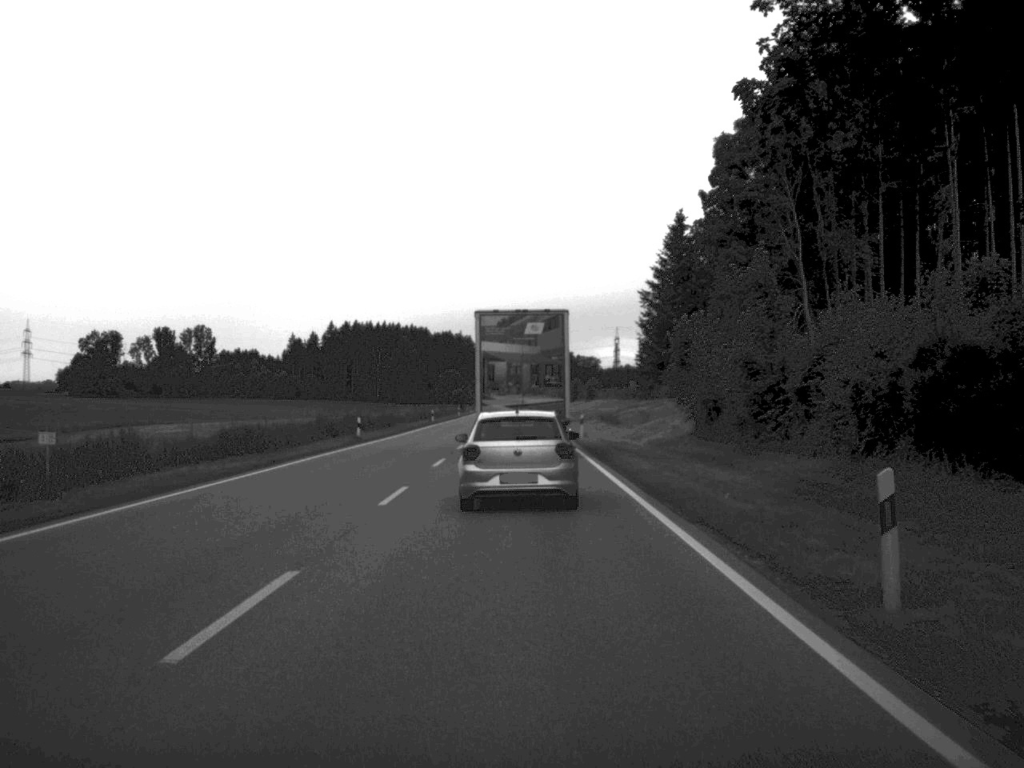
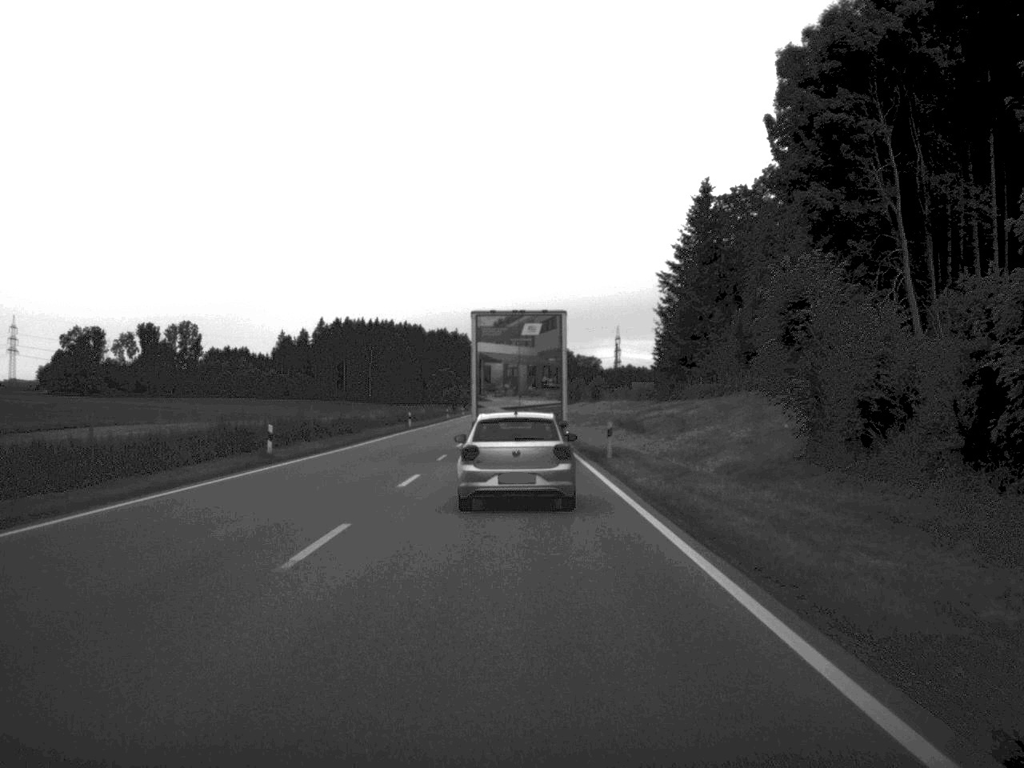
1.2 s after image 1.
(0.0, +19.3) m; 0°
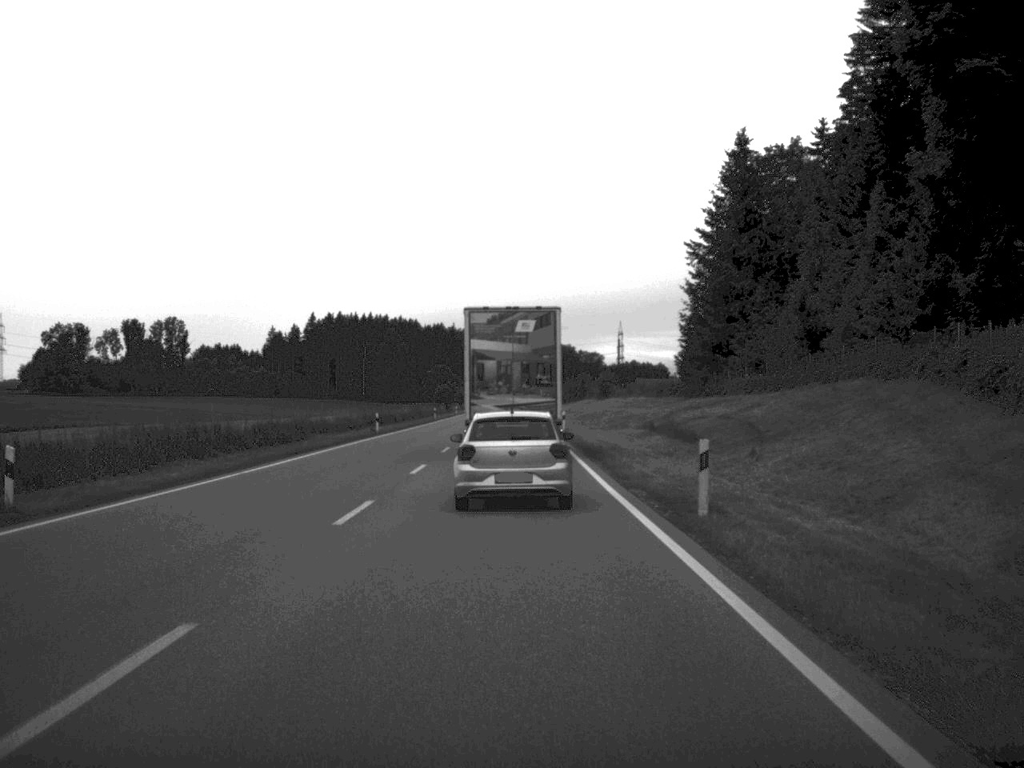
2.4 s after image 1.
(0.0, +19.2) m; 0°
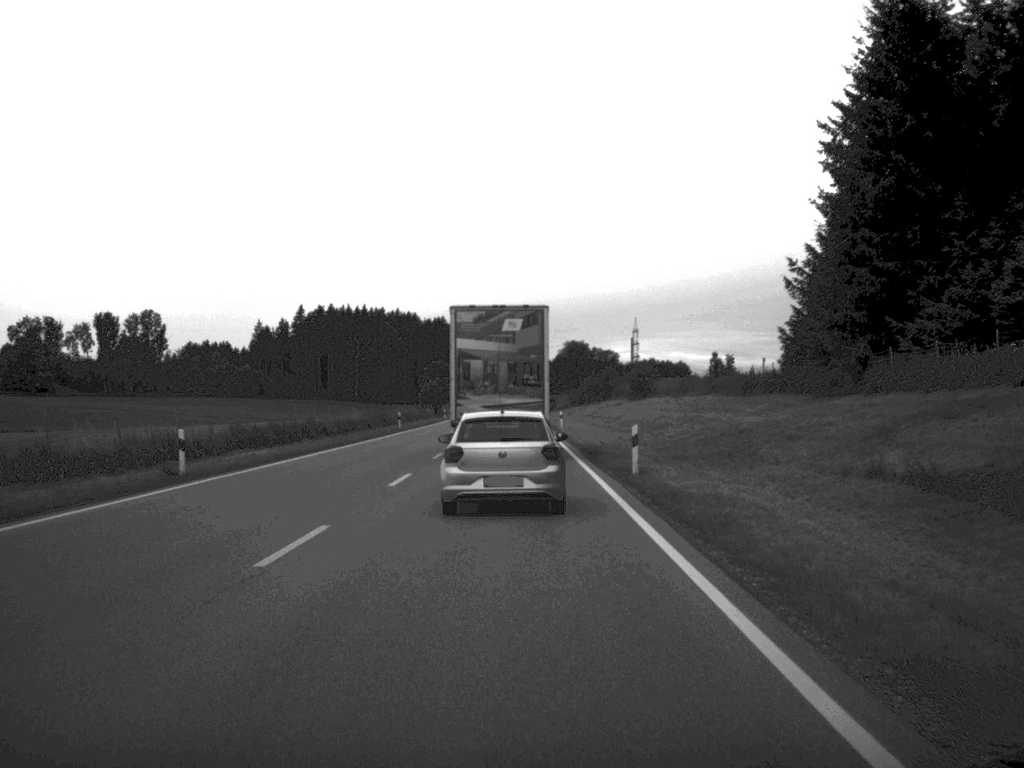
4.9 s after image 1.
(-0.2, +39.6) m; -1°
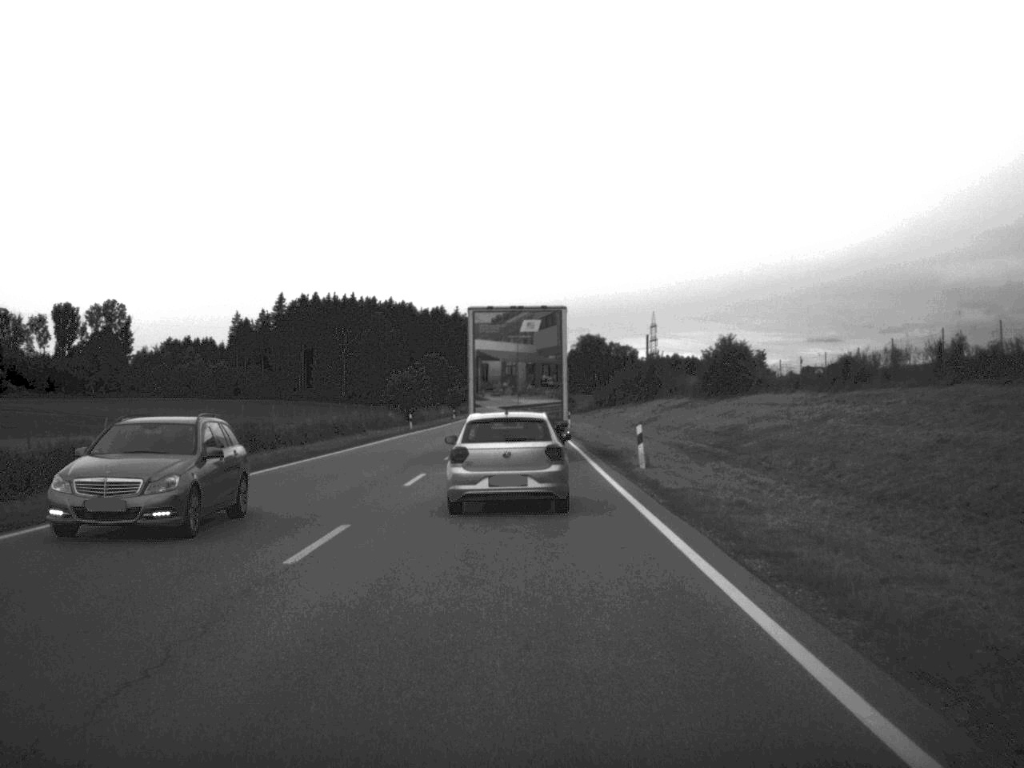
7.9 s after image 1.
(-0.4, +46.9) m; -1°
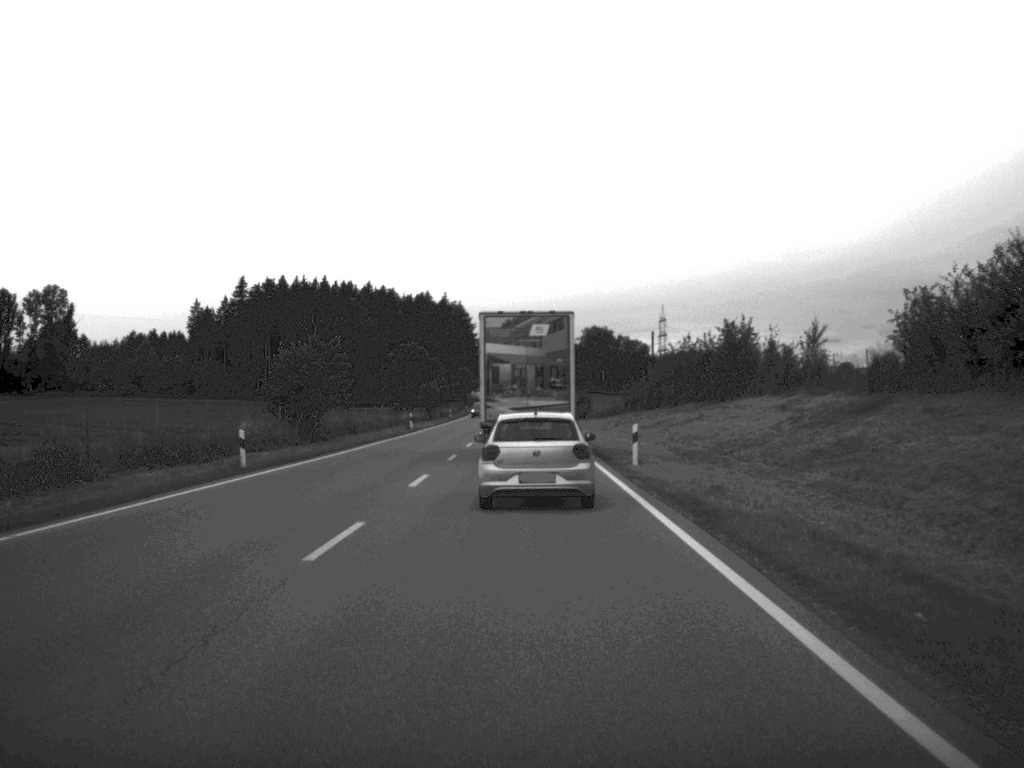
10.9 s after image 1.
(-0.1, +47.2) m; 0°
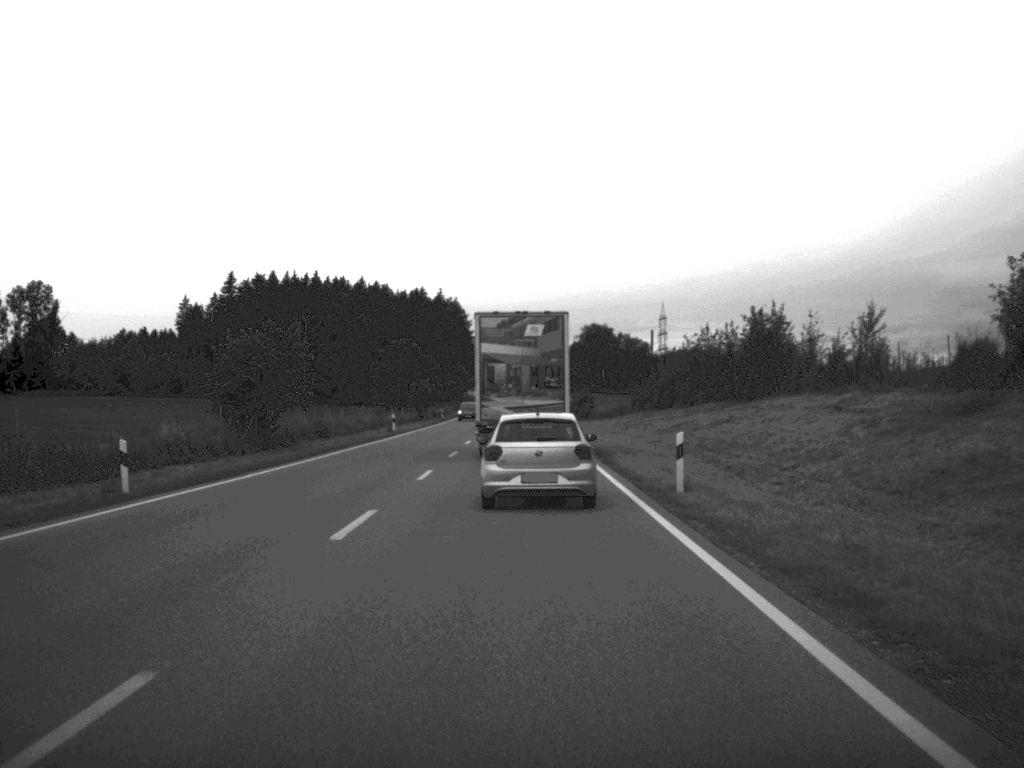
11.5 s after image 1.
(0.0, +9.5) m; 0°
